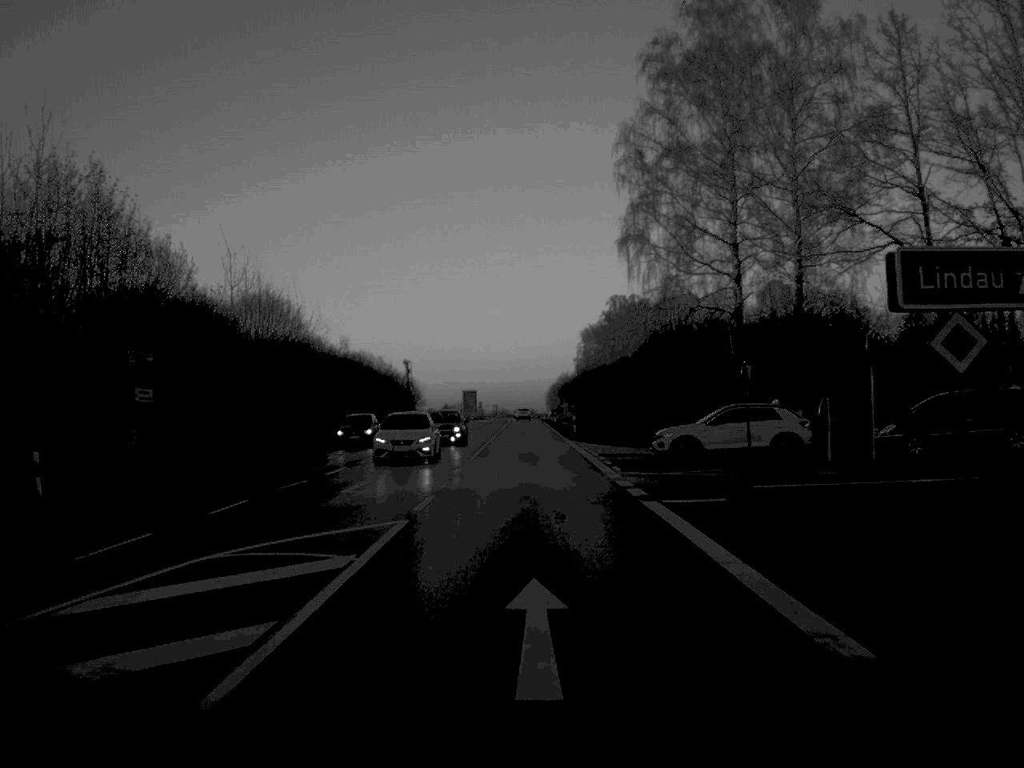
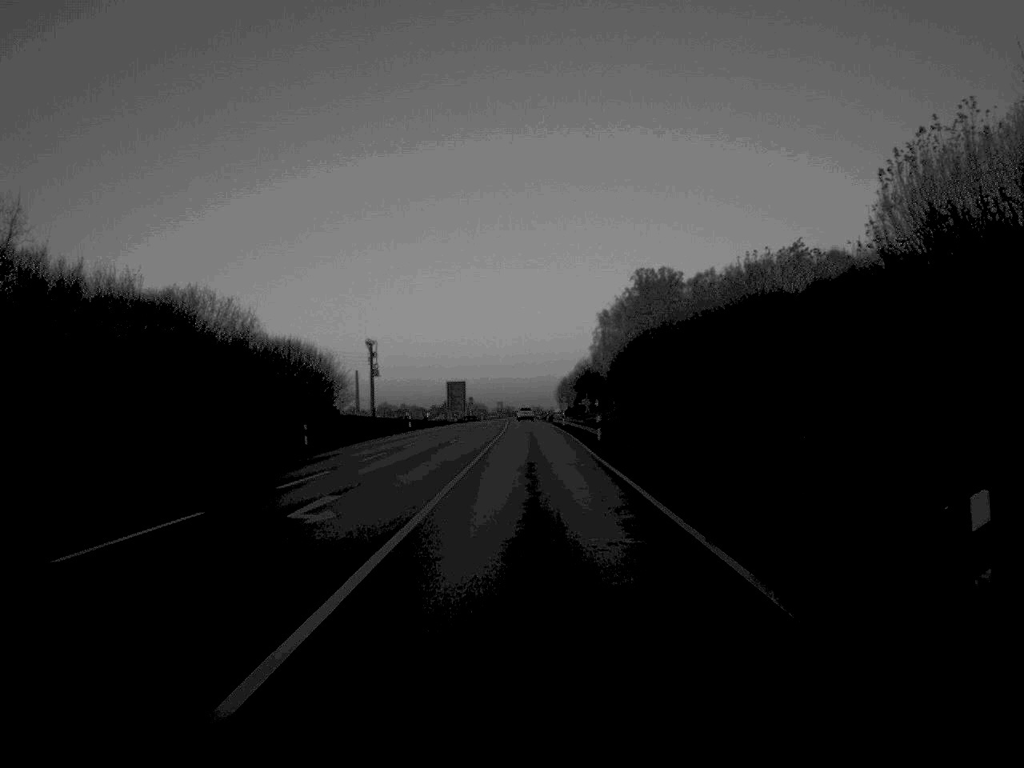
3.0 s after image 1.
(-0.2, +61.1) m; 0°
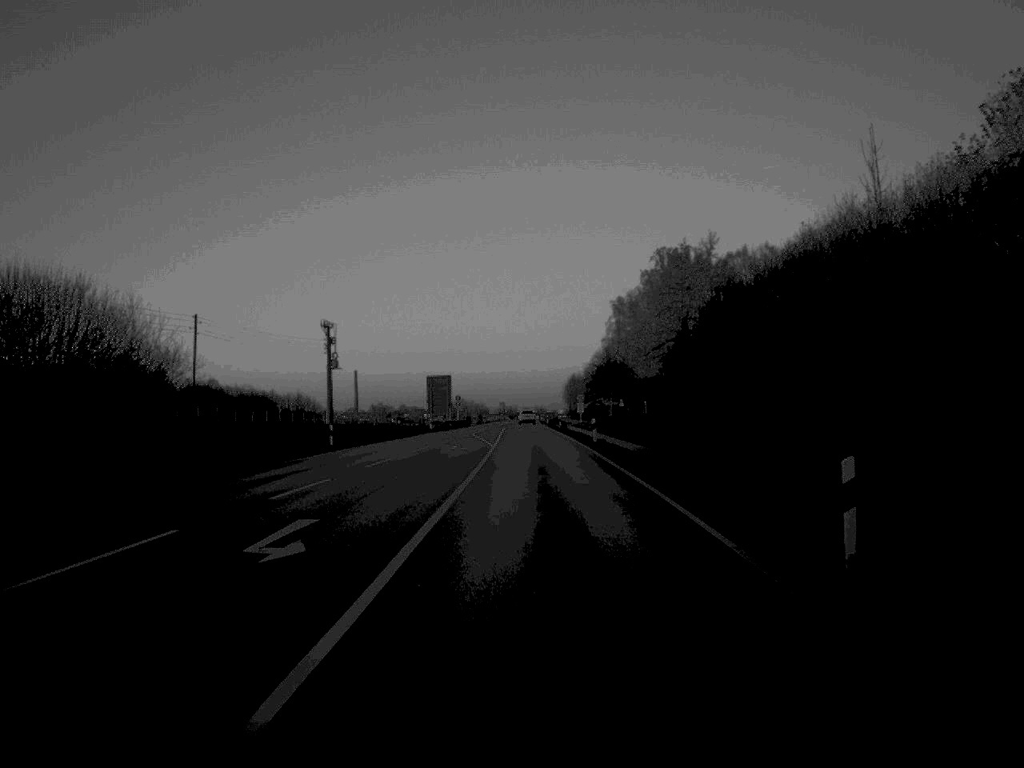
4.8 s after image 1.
(-0.1, +38.7) m; 0°
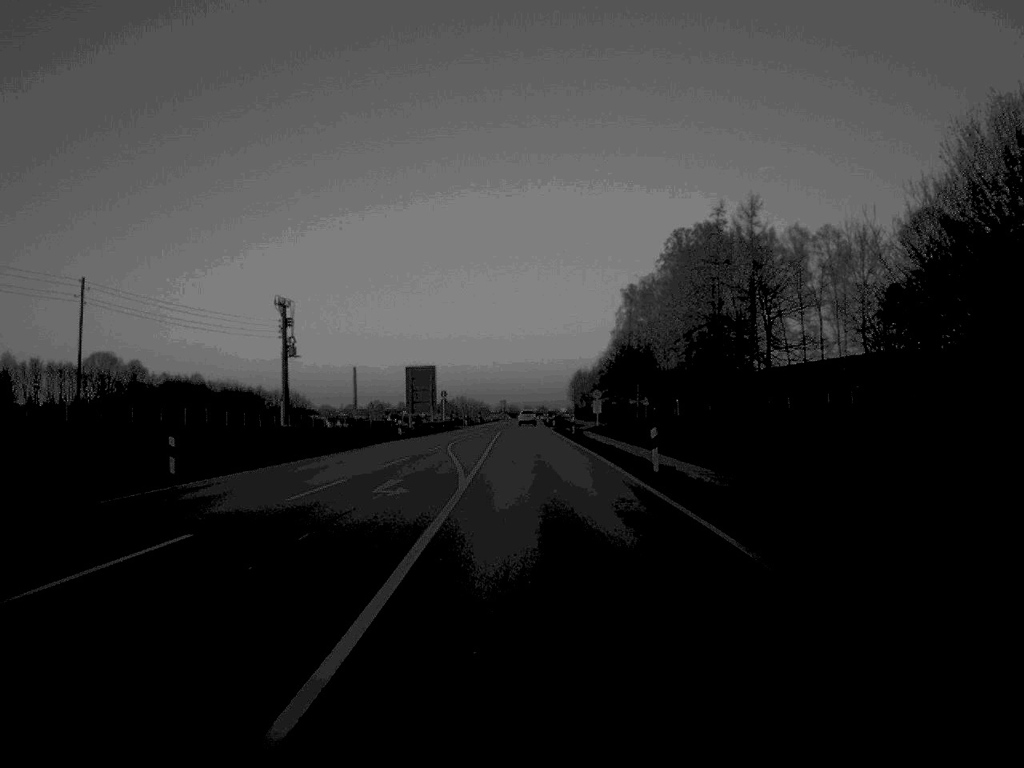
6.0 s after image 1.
(0.0, +25.0) m; 0°
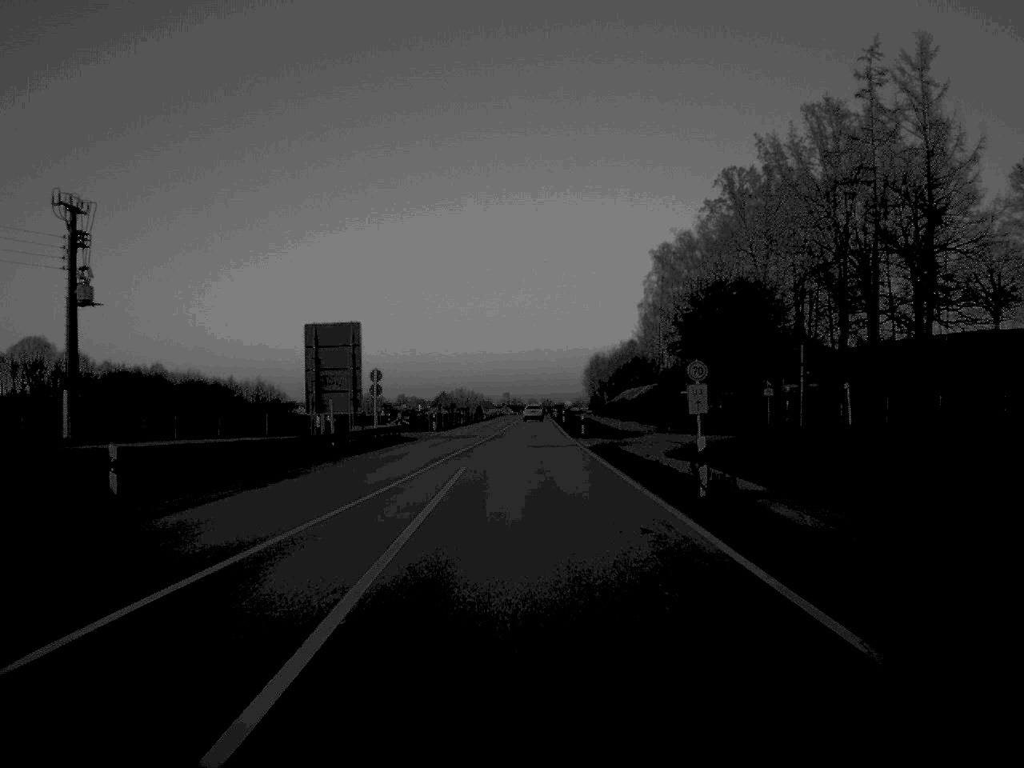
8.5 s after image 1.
(-0.1, +51.1) m; 0°
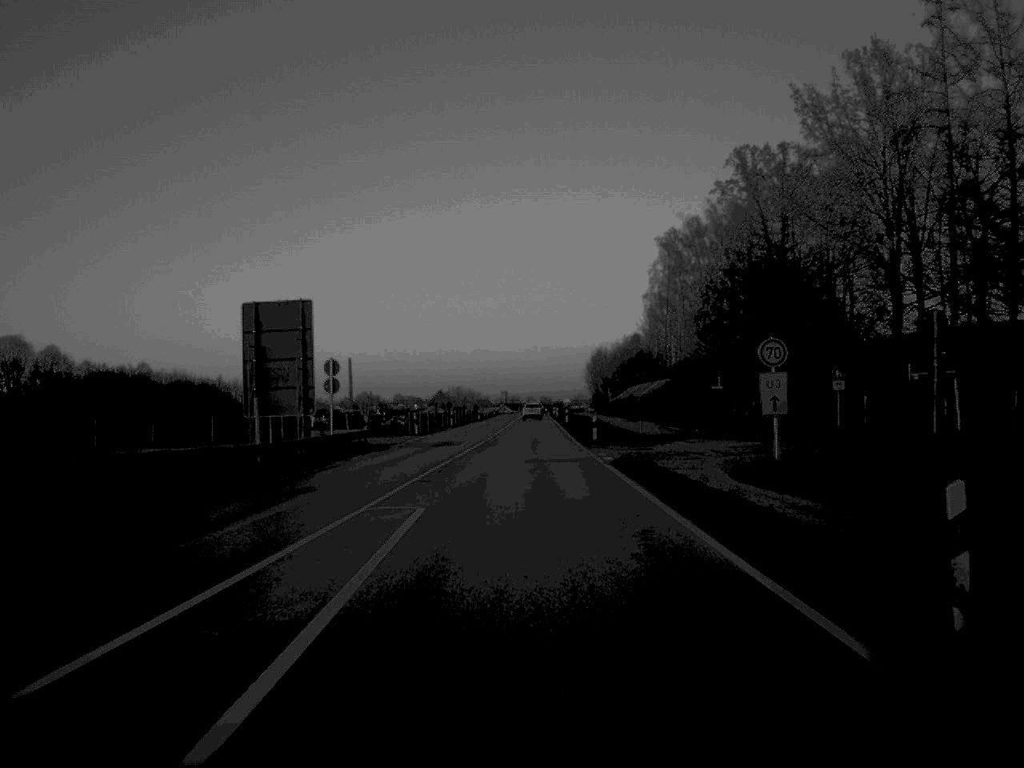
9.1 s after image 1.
(0.0, +12.3) m; 0°
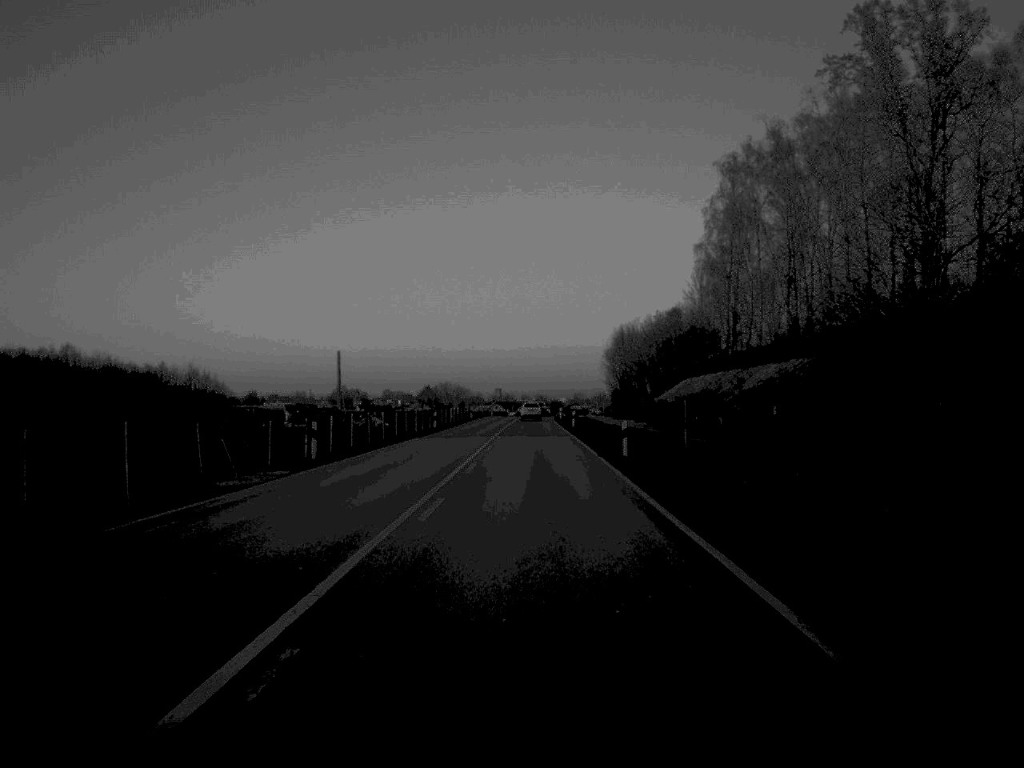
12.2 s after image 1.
(+0.1, +58.9) m; 0°
